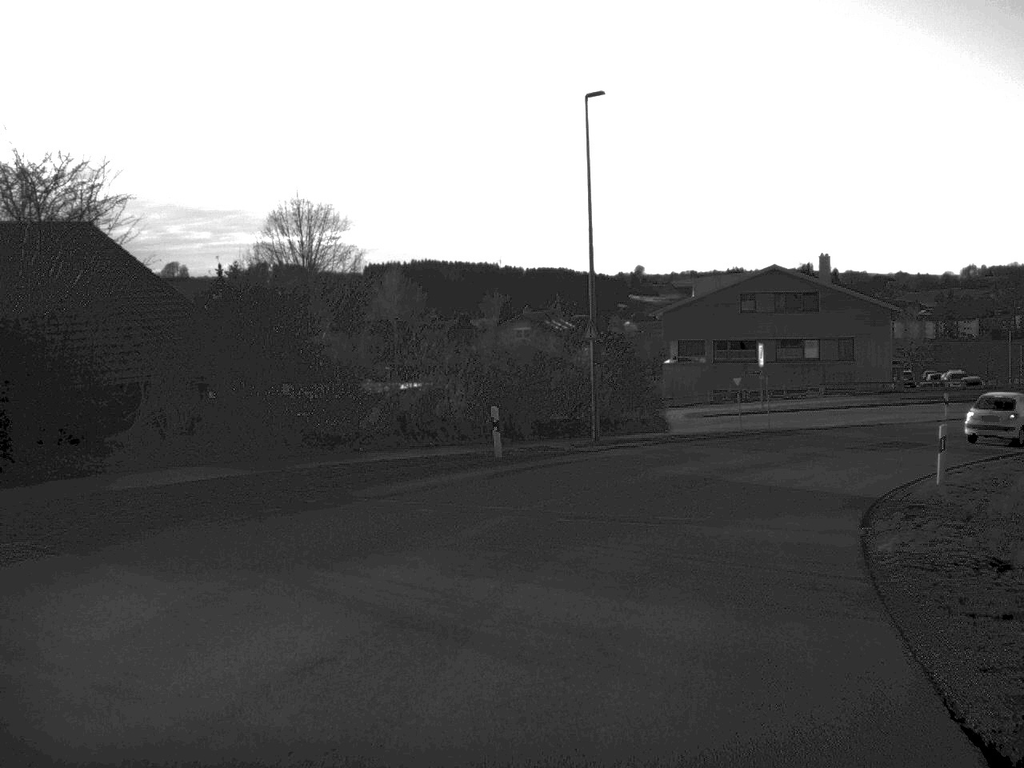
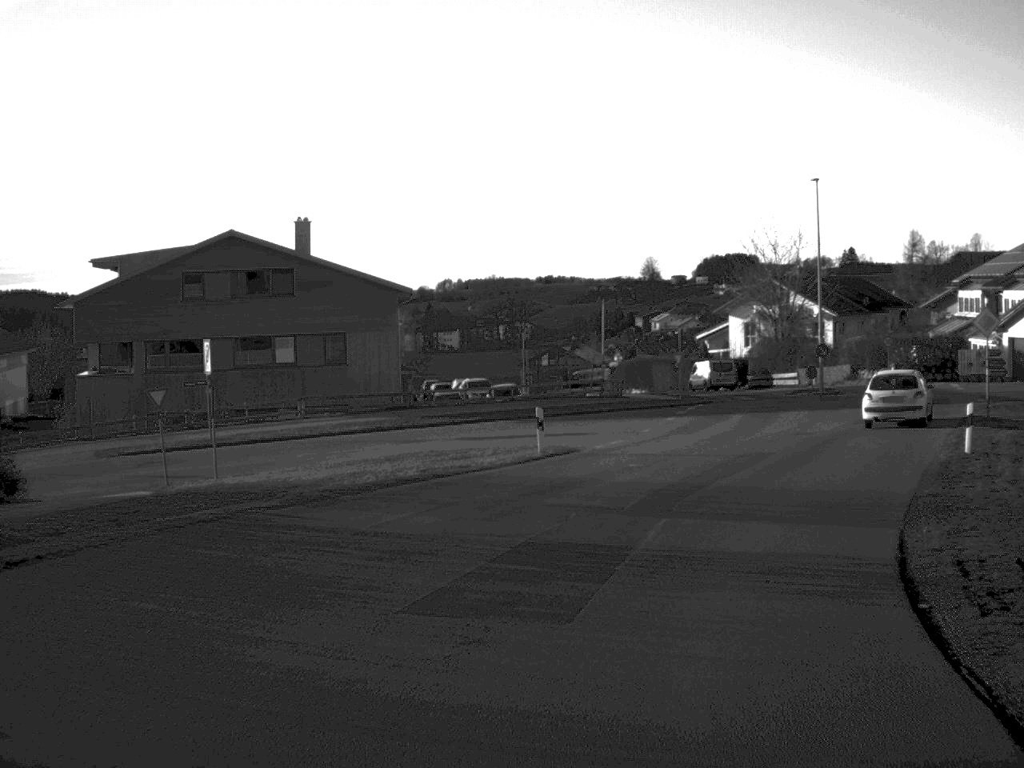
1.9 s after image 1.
(+4.3, +21.7) m; +24°
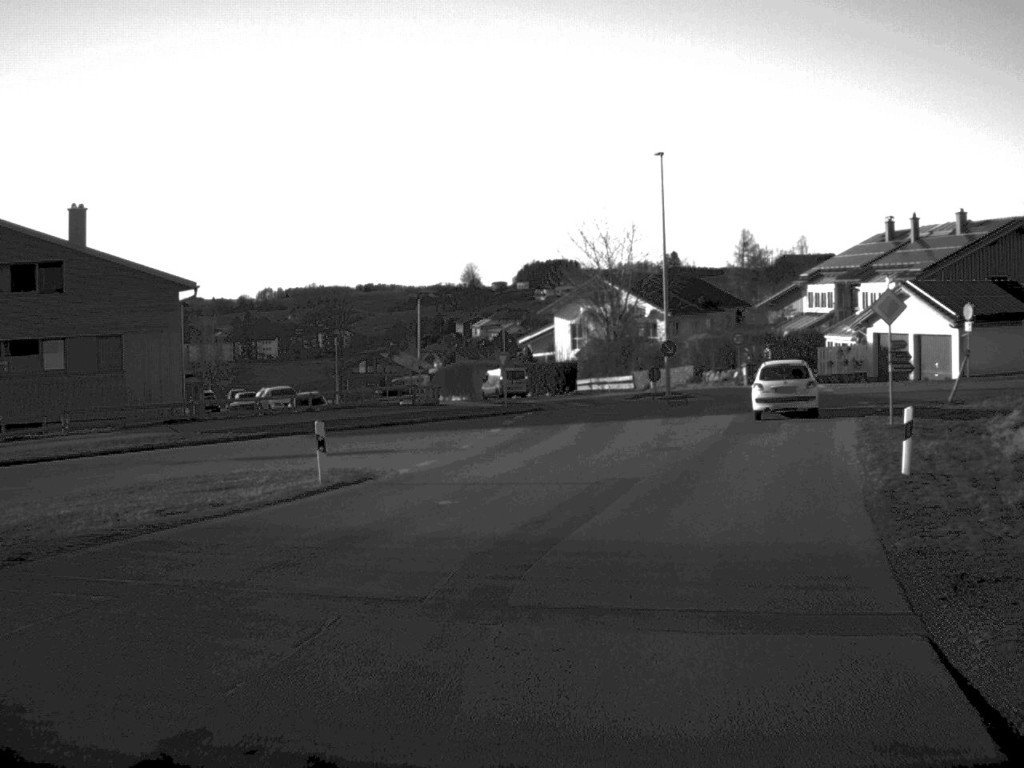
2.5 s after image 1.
(+0.5, +6.7) m; +8°
